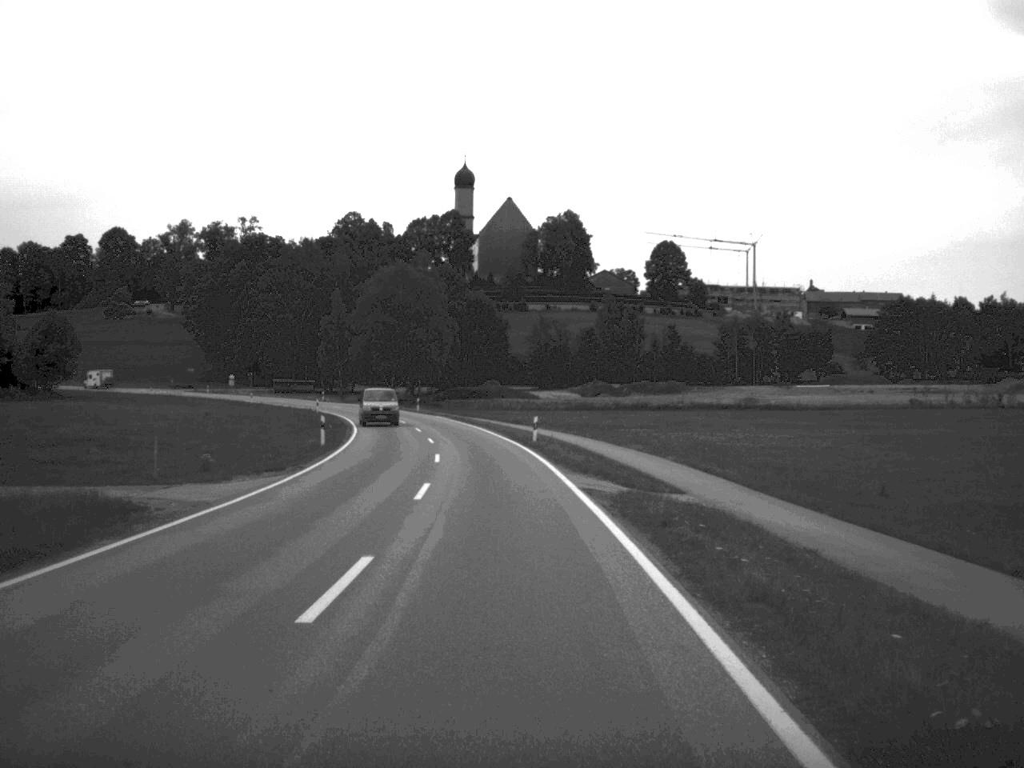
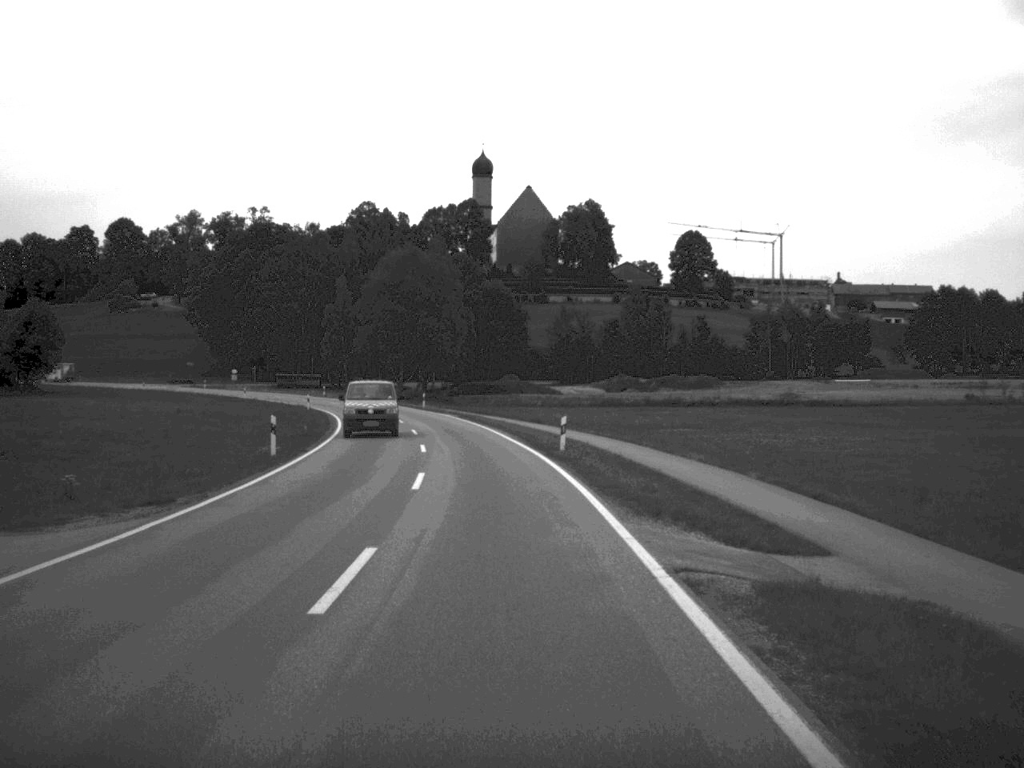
(-0.1, +11.7) m; -1°
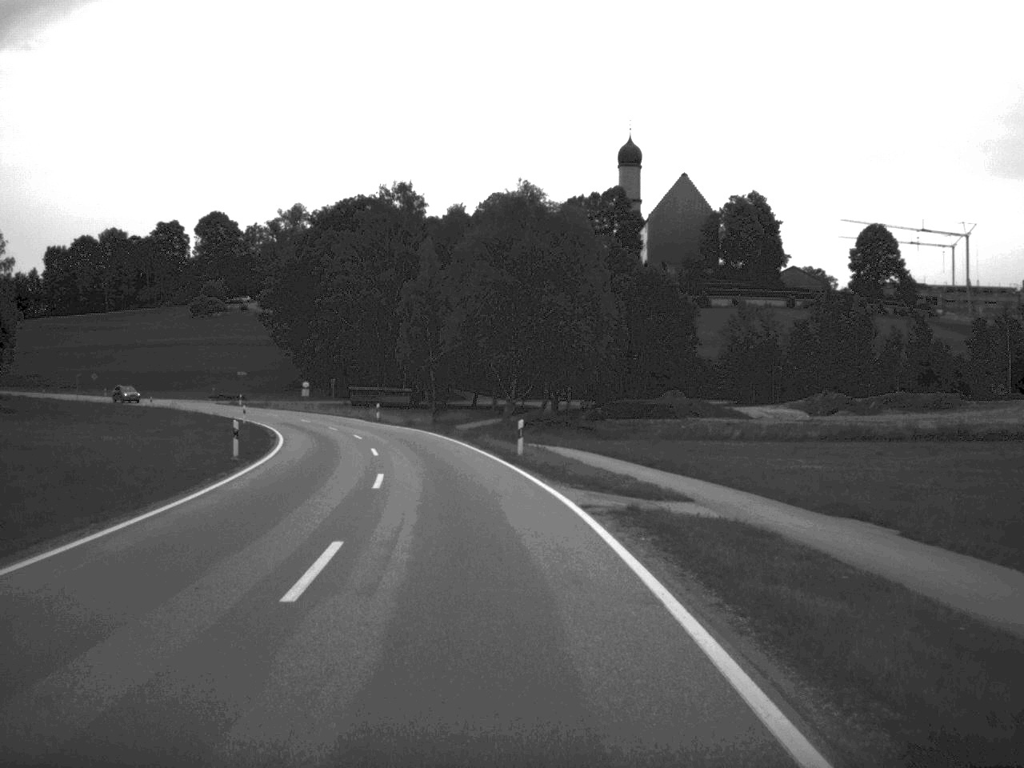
(-2.5, +46.9) m; -7°
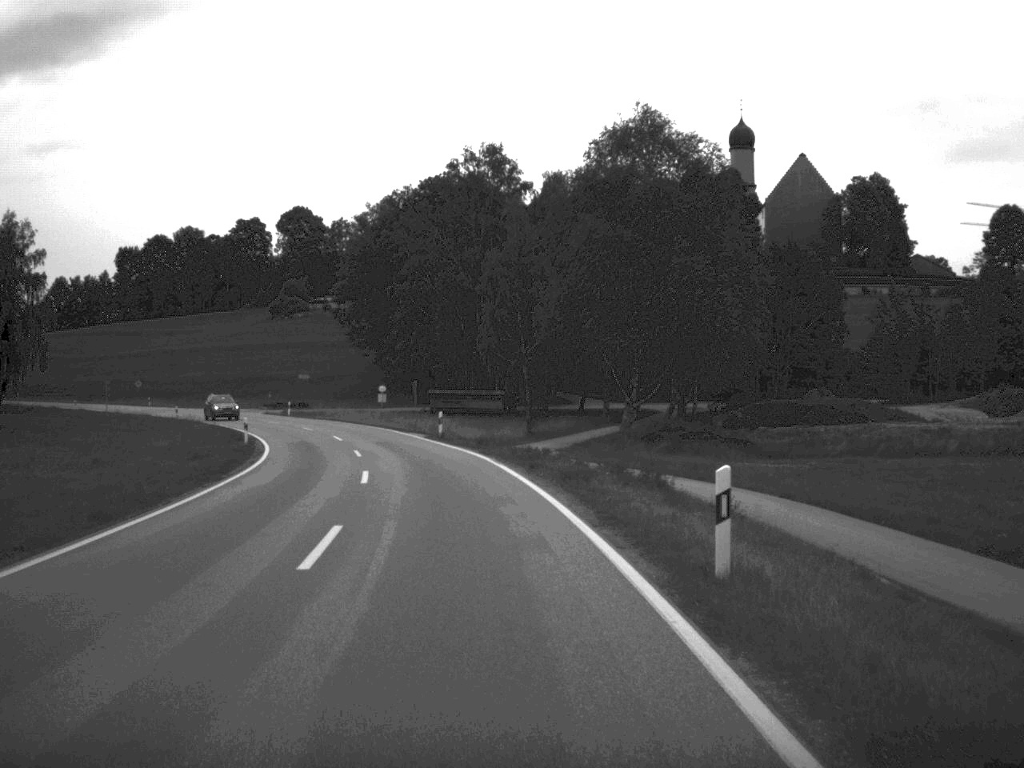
(-0.8, +21.8) m; -5°
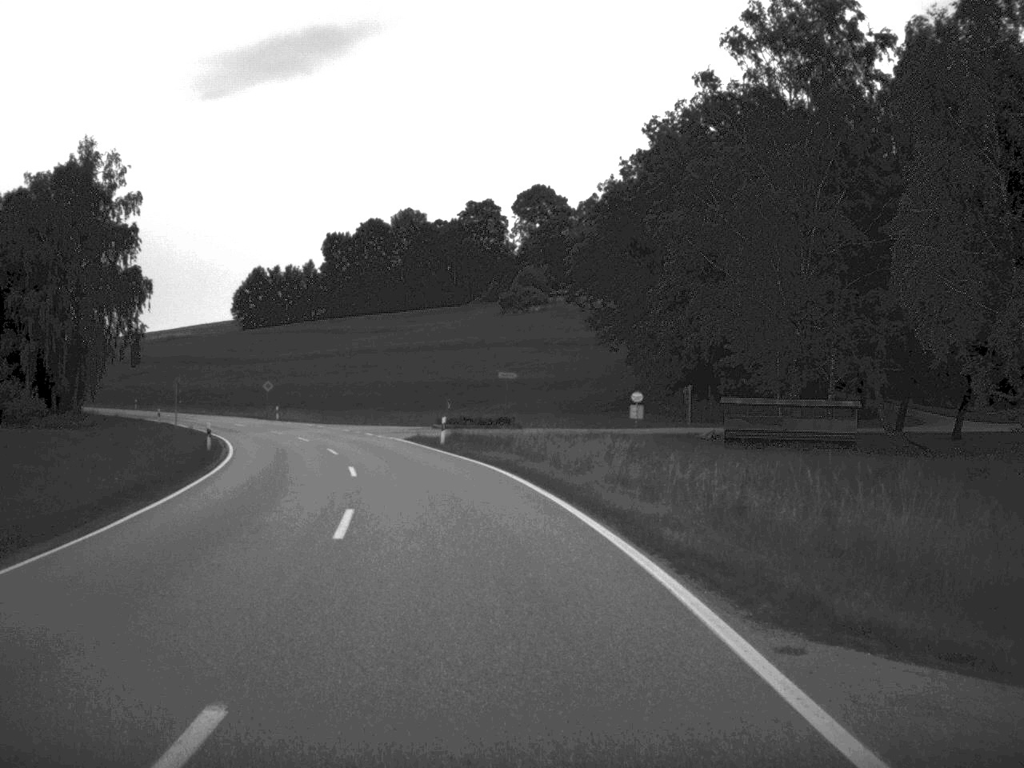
(-4.7, +44.8) m; -12°
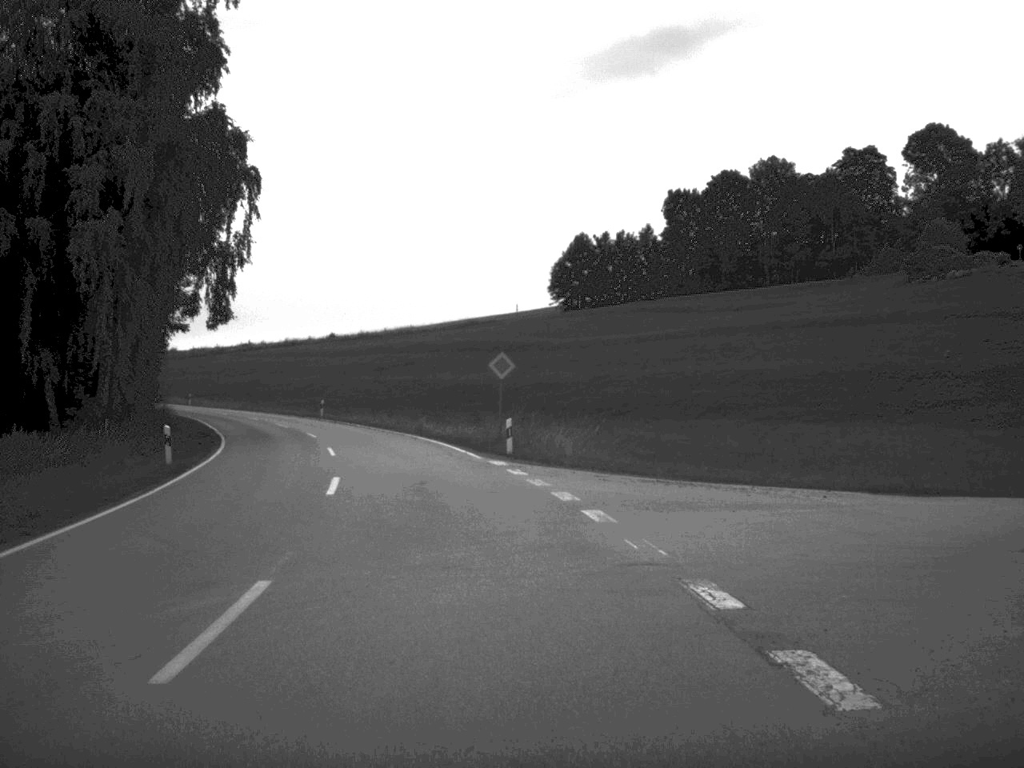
(-7.4, +53.2) m; -16°
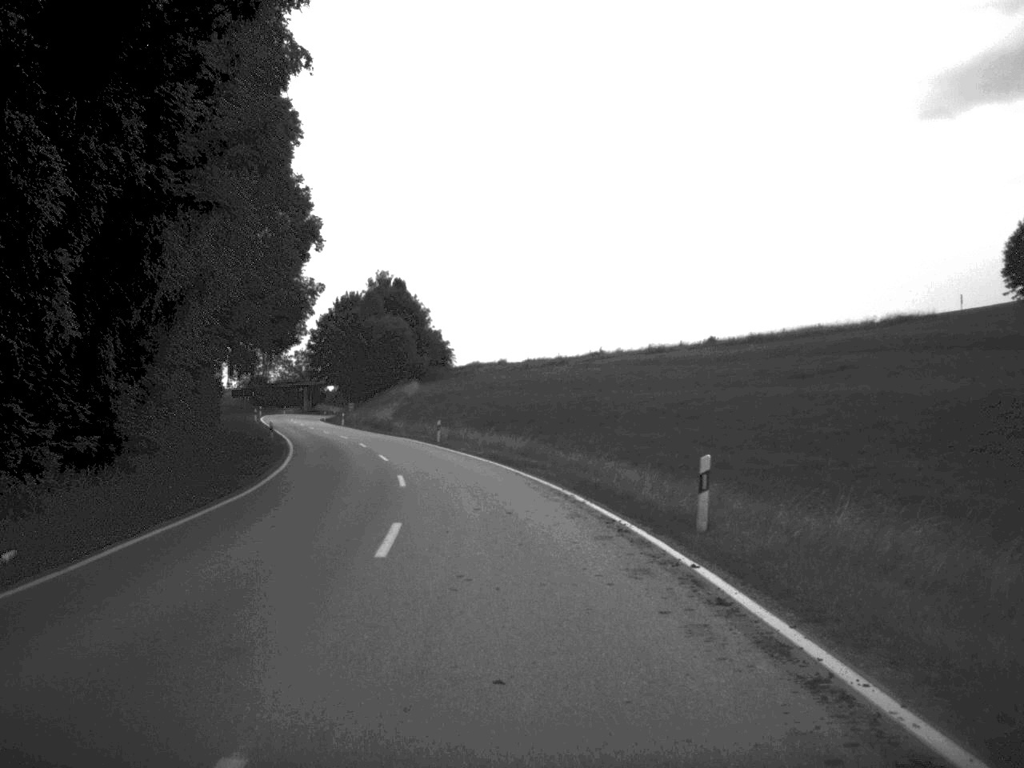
(-8.3, +53.1) m; -17°
